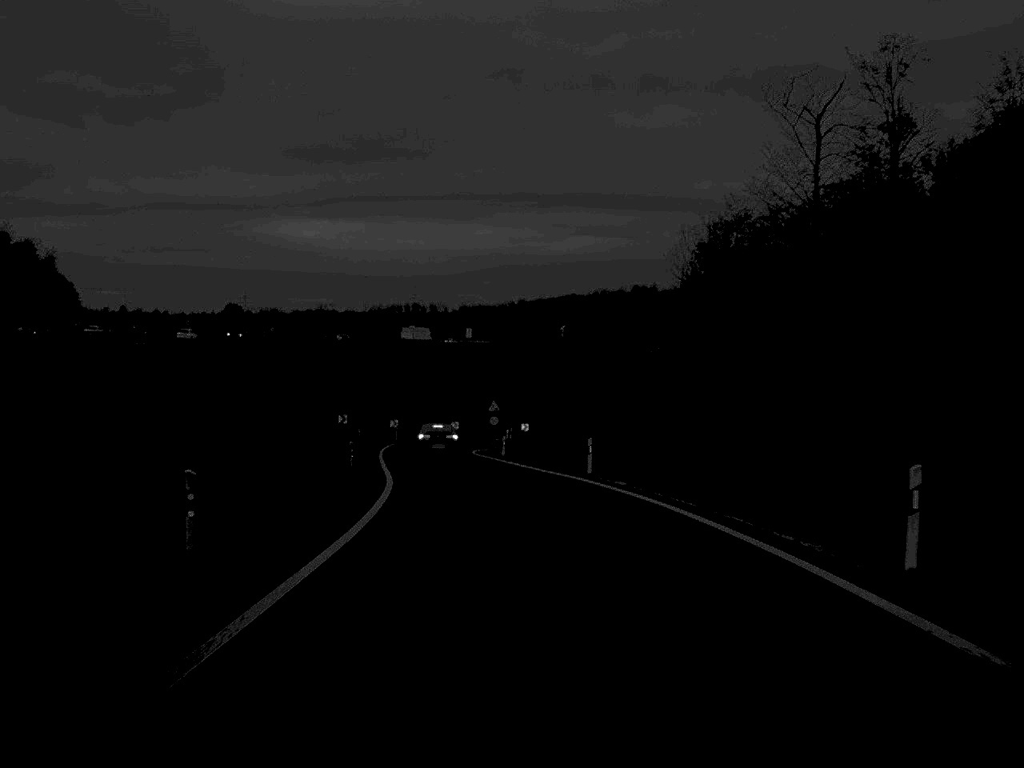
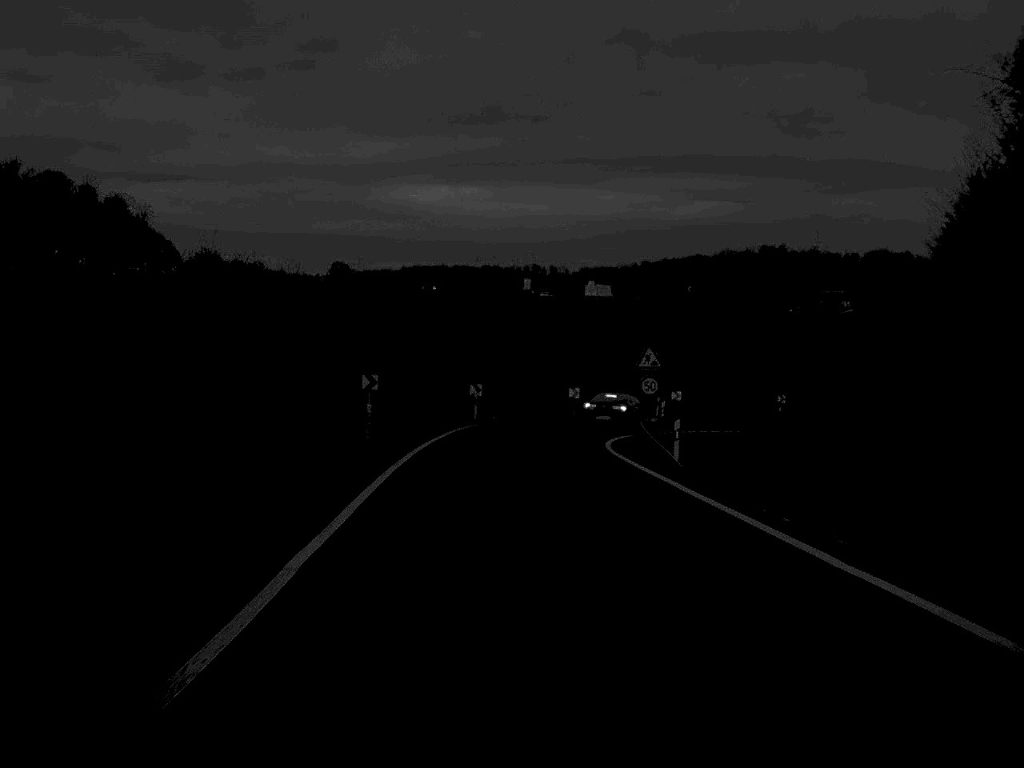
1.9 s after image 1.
(-1.6, +32.3) m; -5°
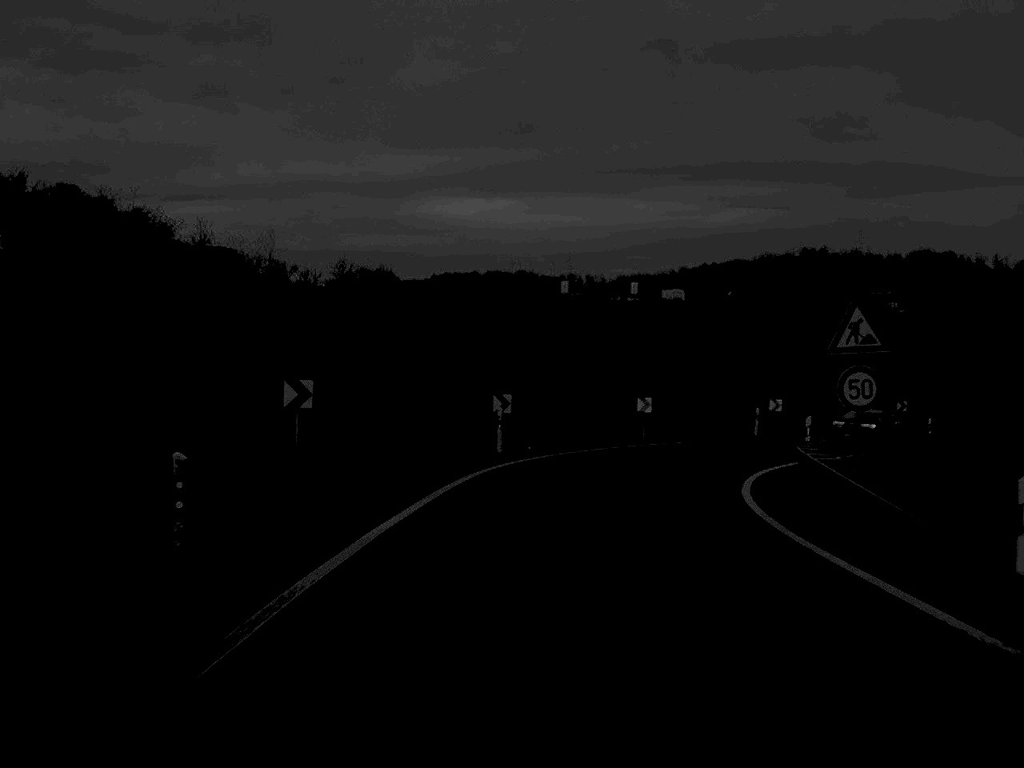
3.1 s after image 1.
(-0.4, +18.4) m; -1°
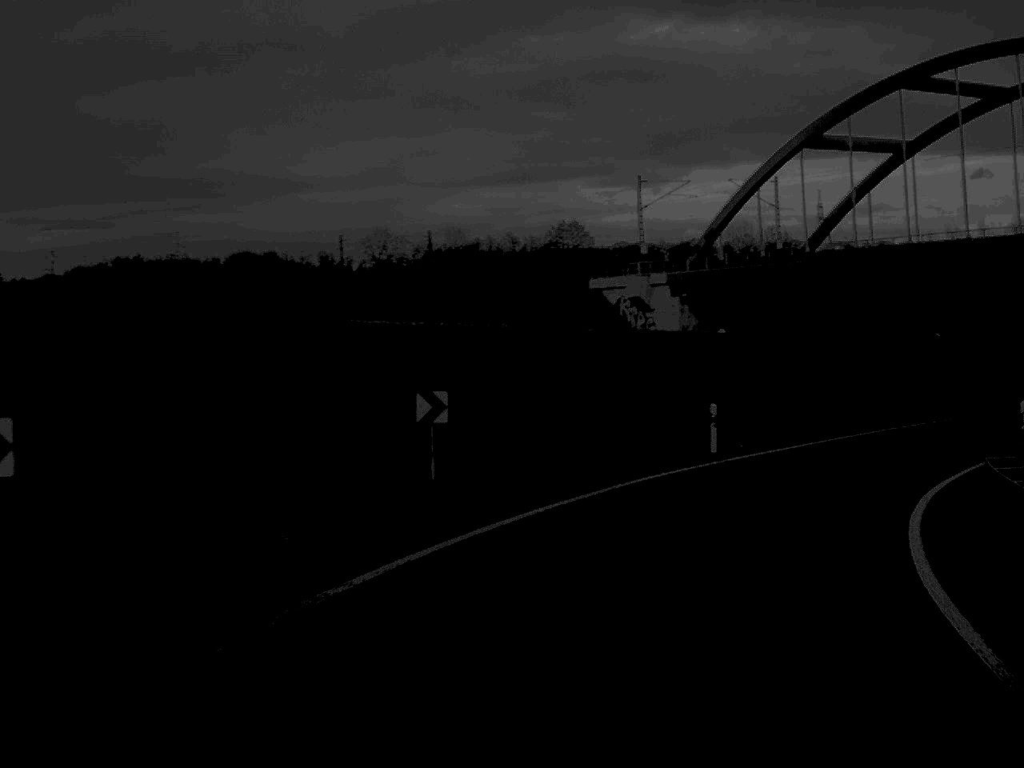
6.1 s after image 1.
(+8.7, +41.5) m; +31°
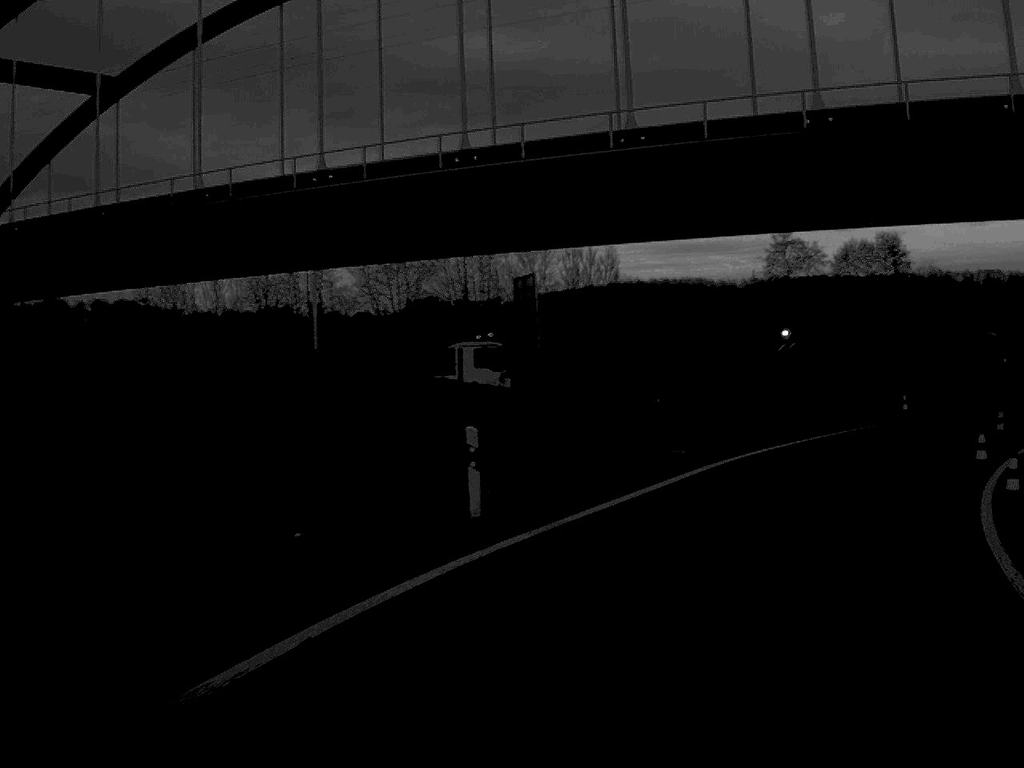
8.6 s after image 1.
(+10.1, +31.4) m; +35°
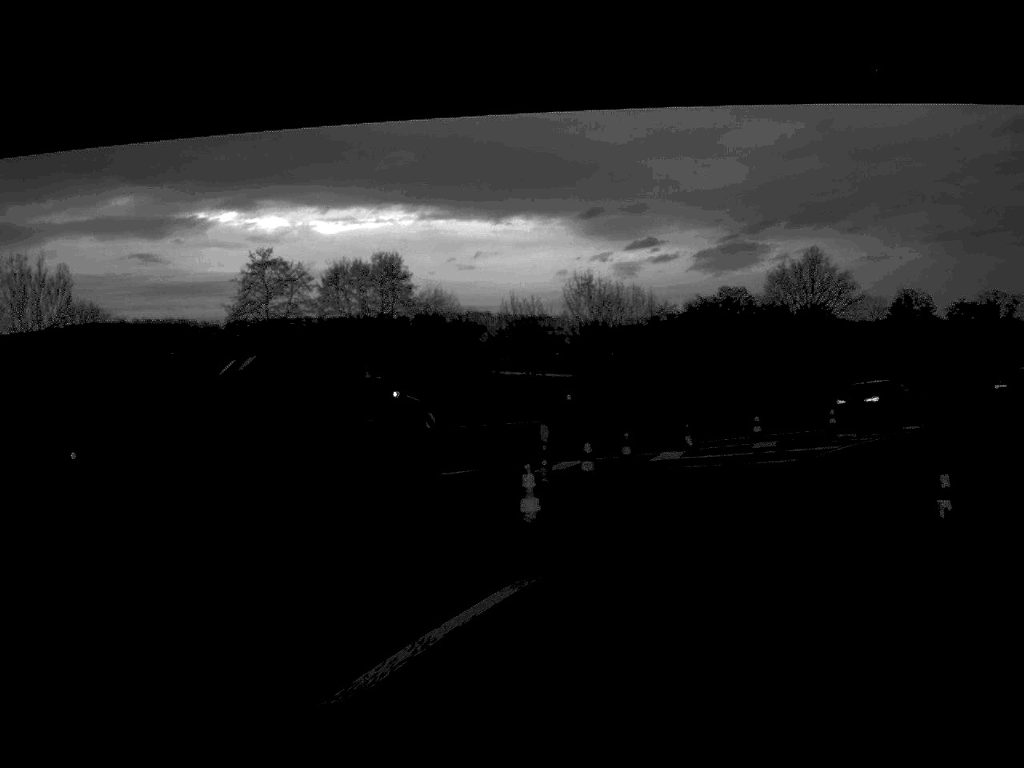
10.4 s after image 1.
(+4.4, +21.3) m; +23°
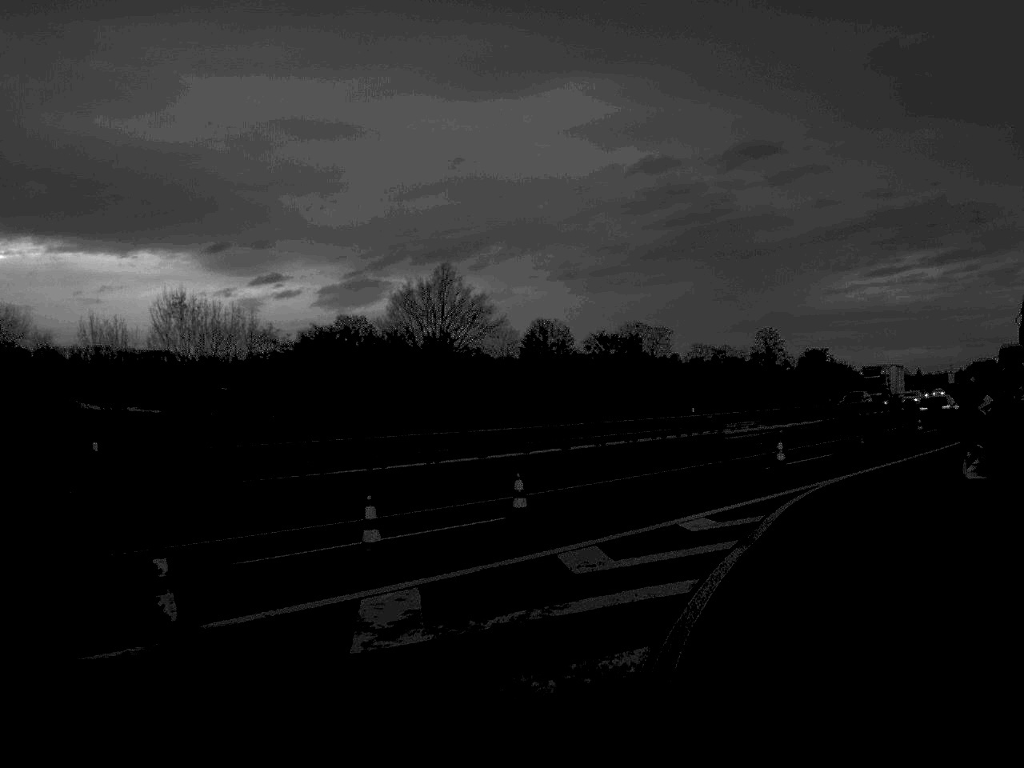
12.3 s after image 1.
(+2.7, +17.3) m; +17°
